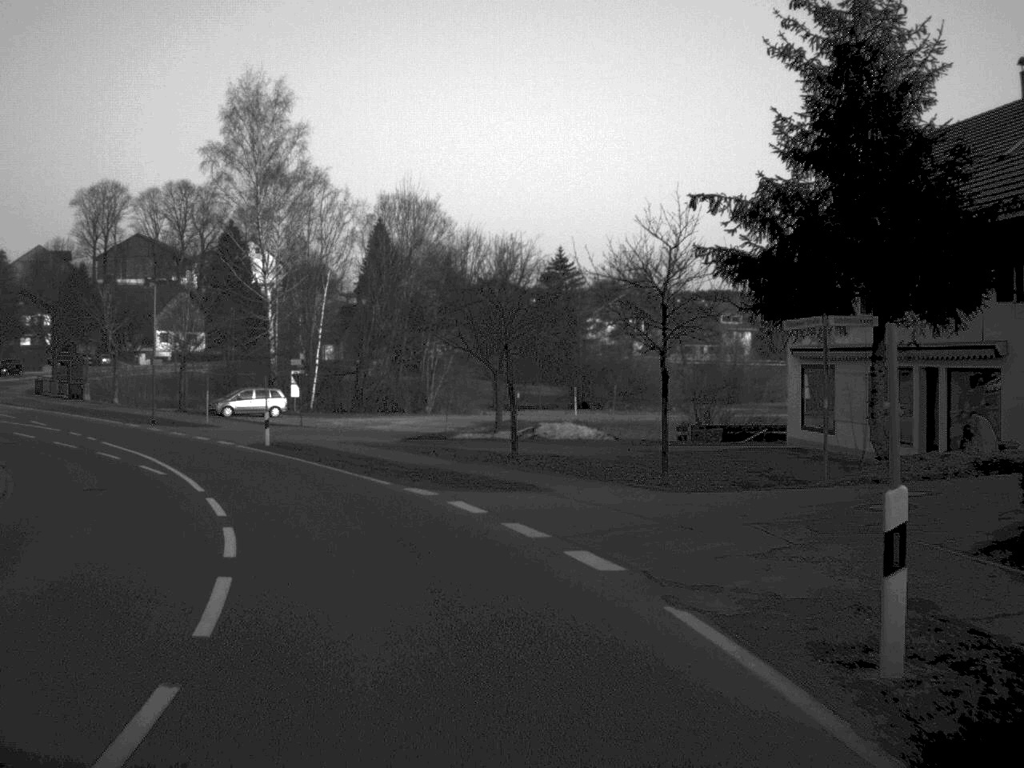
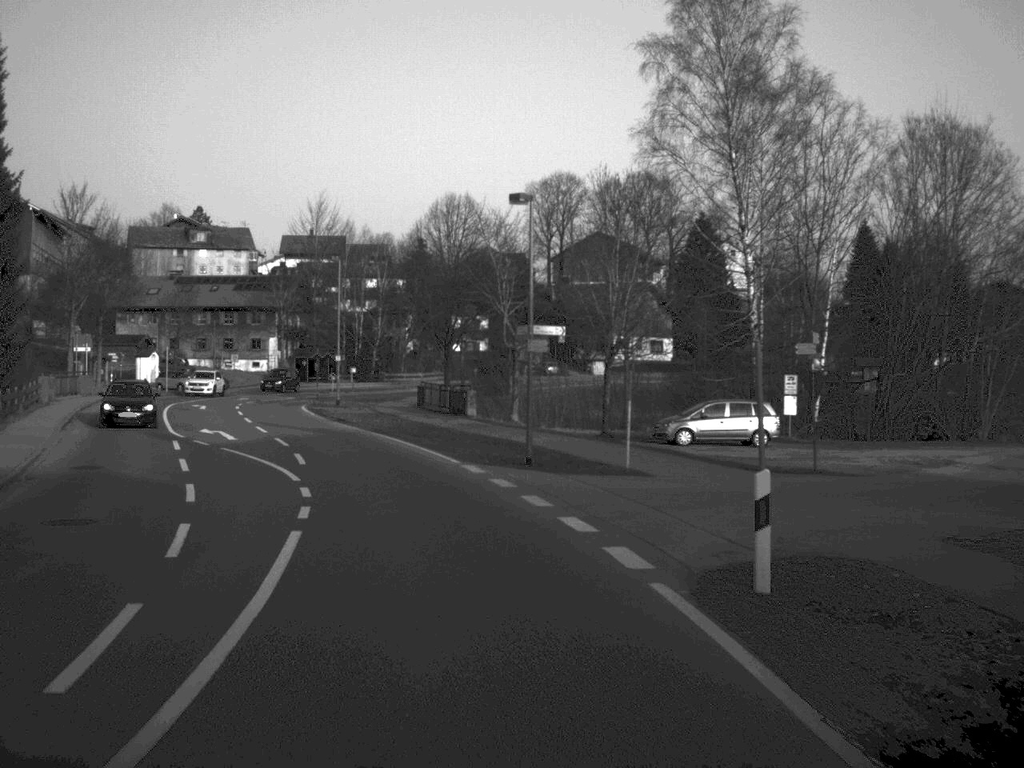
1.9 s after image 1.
(-4.9, +25.6) m; -21°
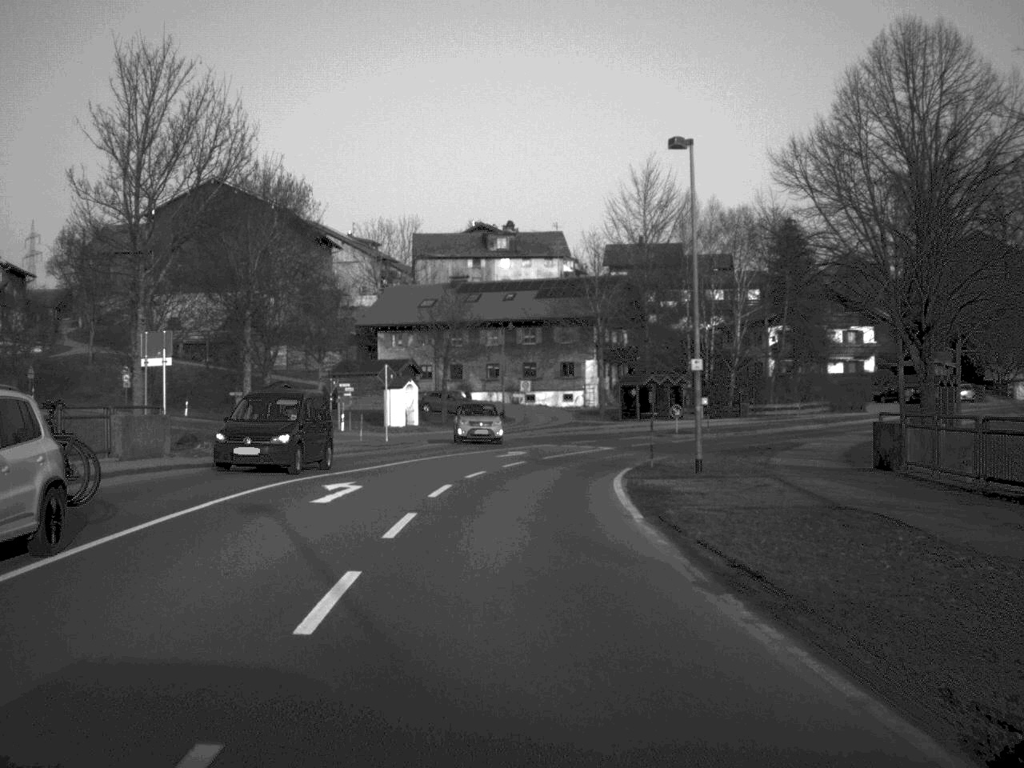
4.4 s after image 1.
(-5.3, +35.3) m; -15°
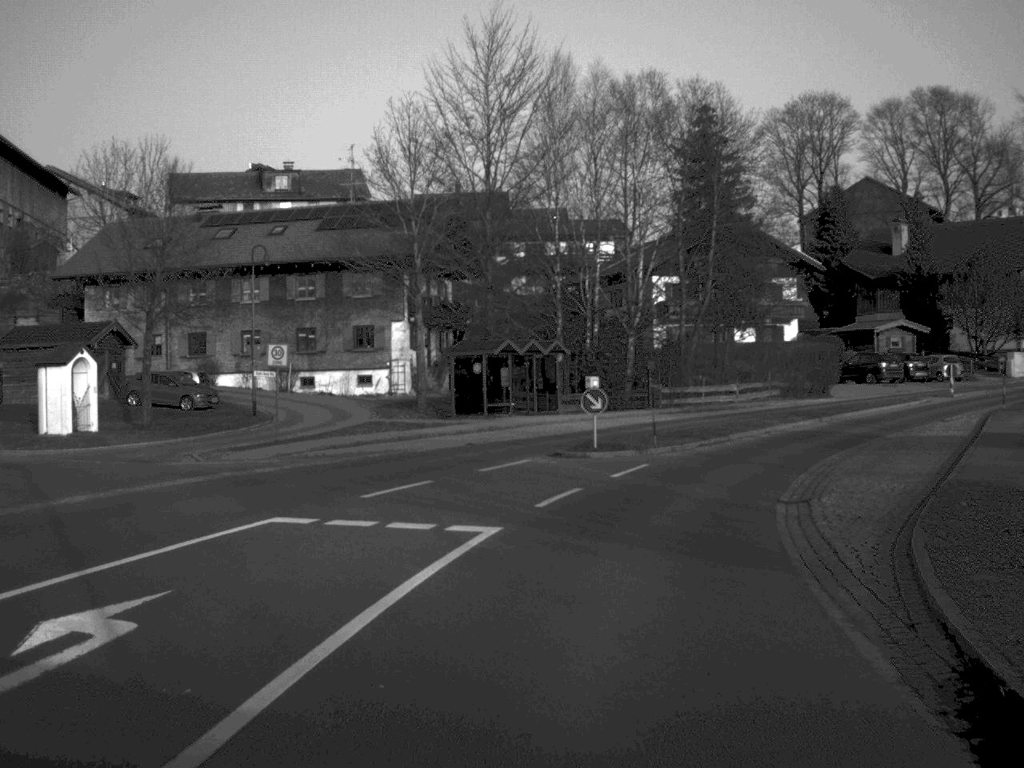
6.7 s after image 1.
(+1.3, +33.7) m; +9°
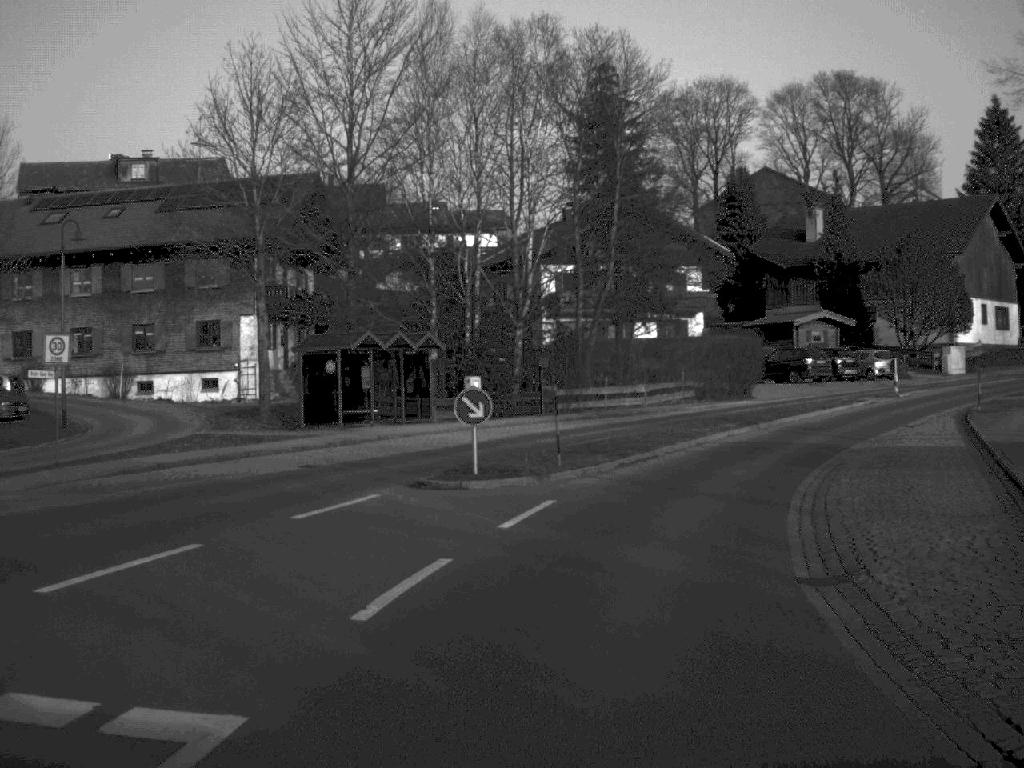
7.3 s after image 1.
(+0.4, +8.7) m; +5°
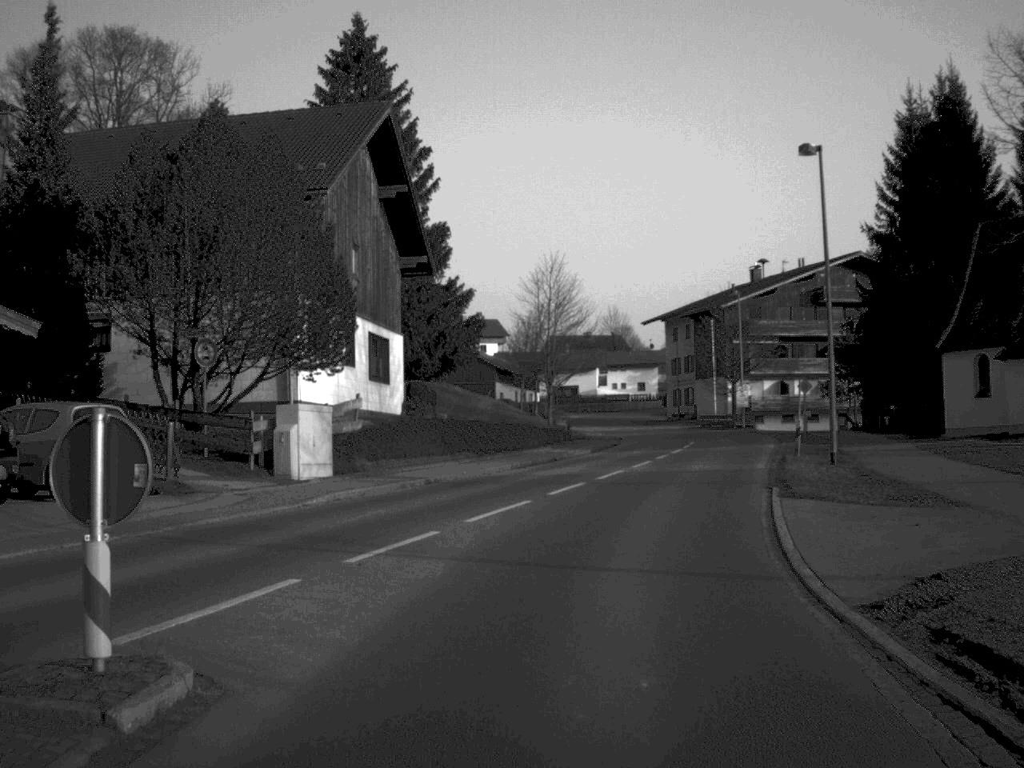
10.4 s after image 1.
(+12.0, +41.5) m; +33°
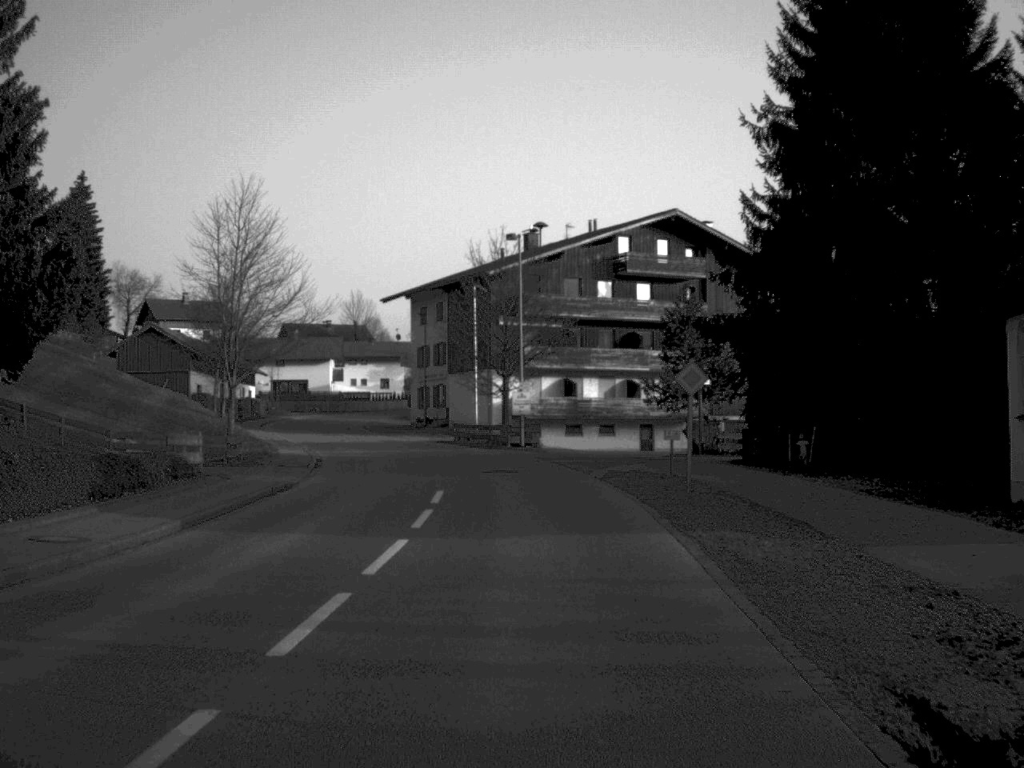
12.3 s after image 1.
(+3.3, +26.7) m; +11°
